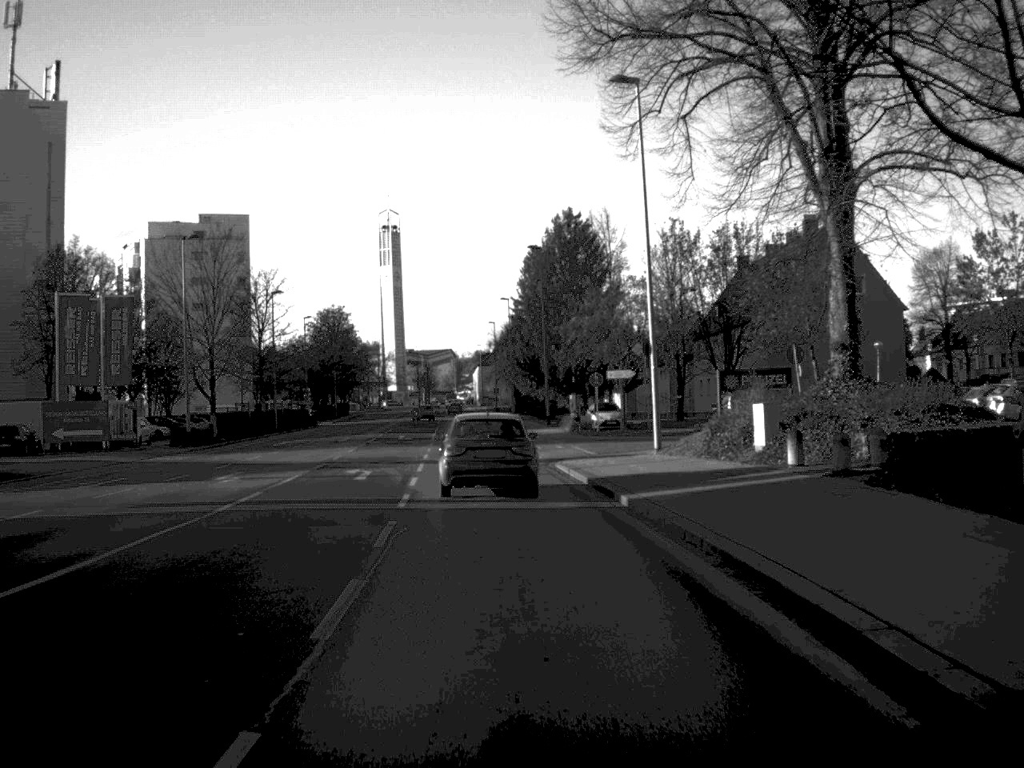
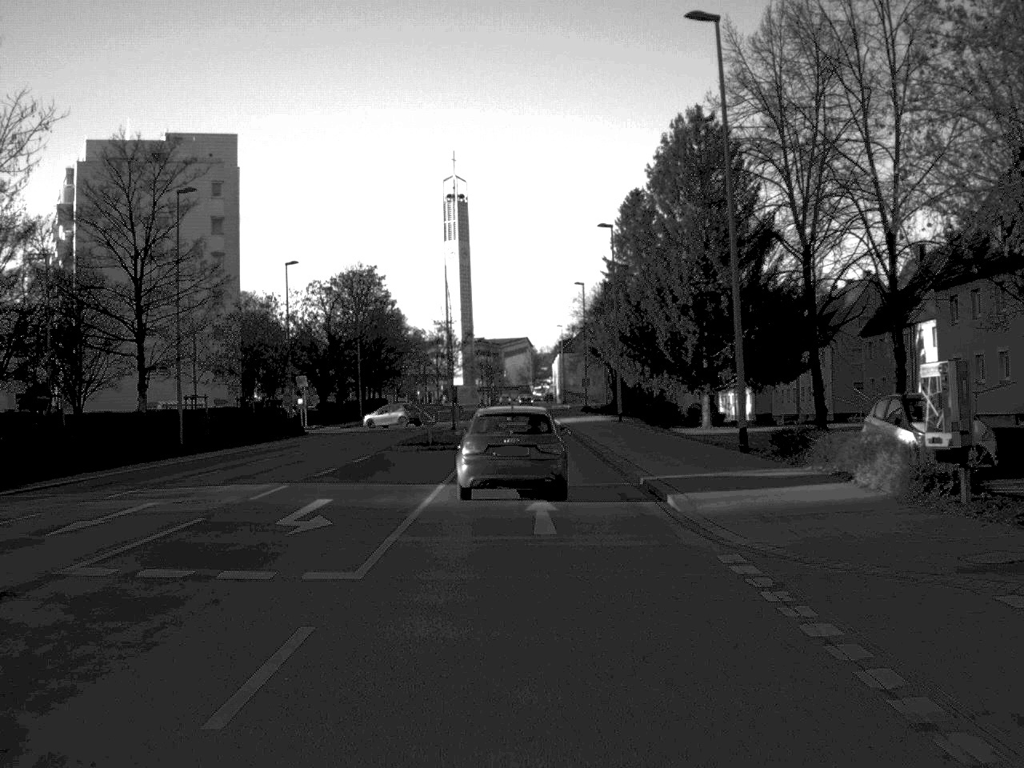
(-1.8, +44.2) m; -3°
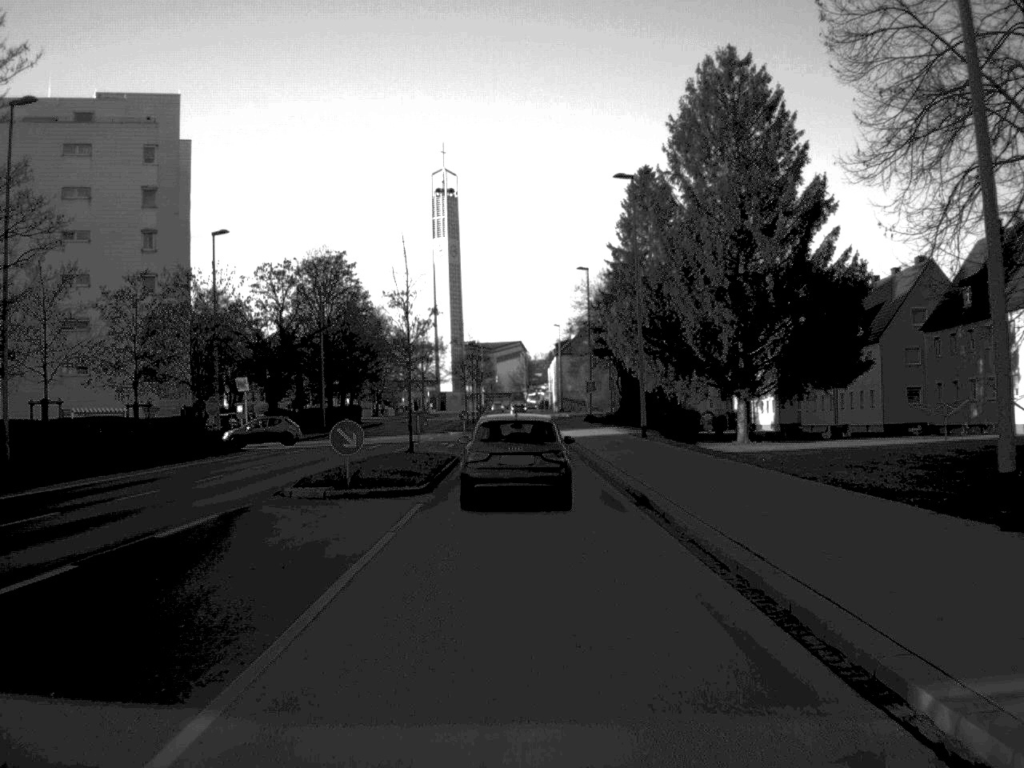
(0.0, +16.7) m; 0°
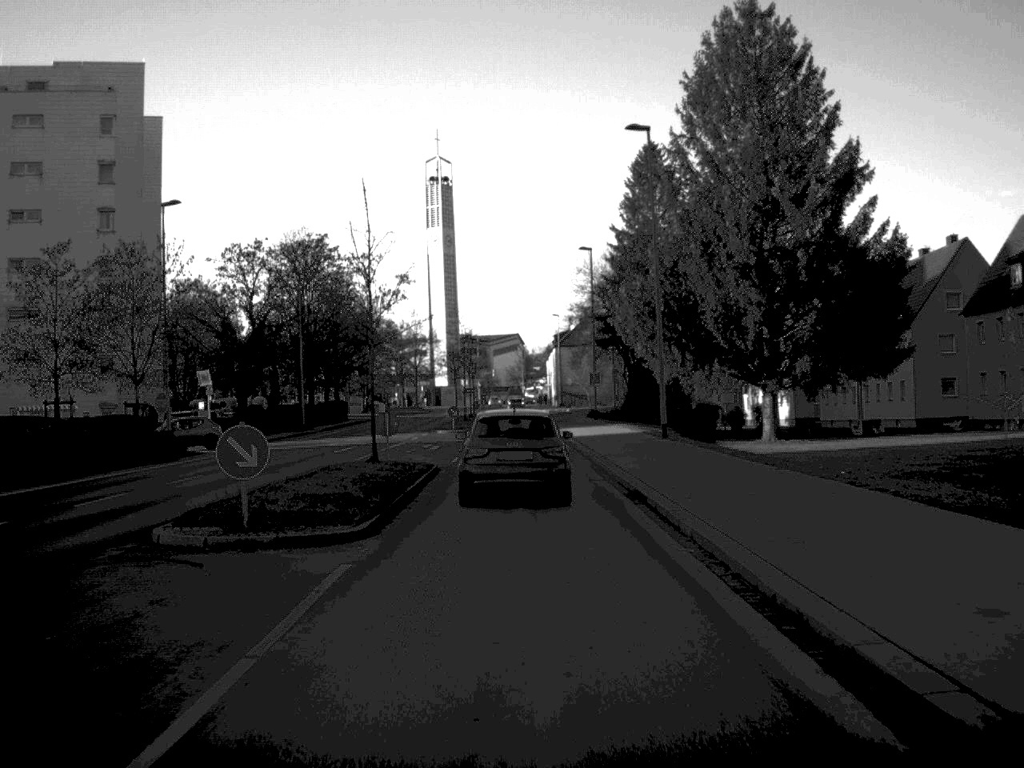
(0.0, +8.0) m; 0°
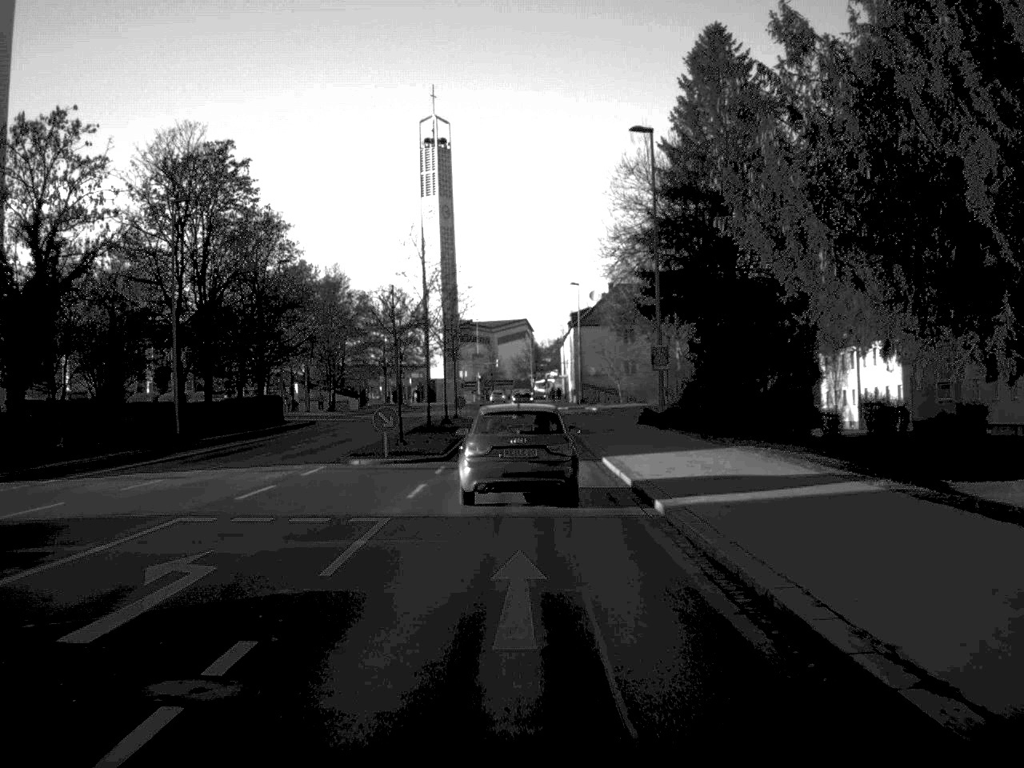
(-0.2, +33.3) m; 0°
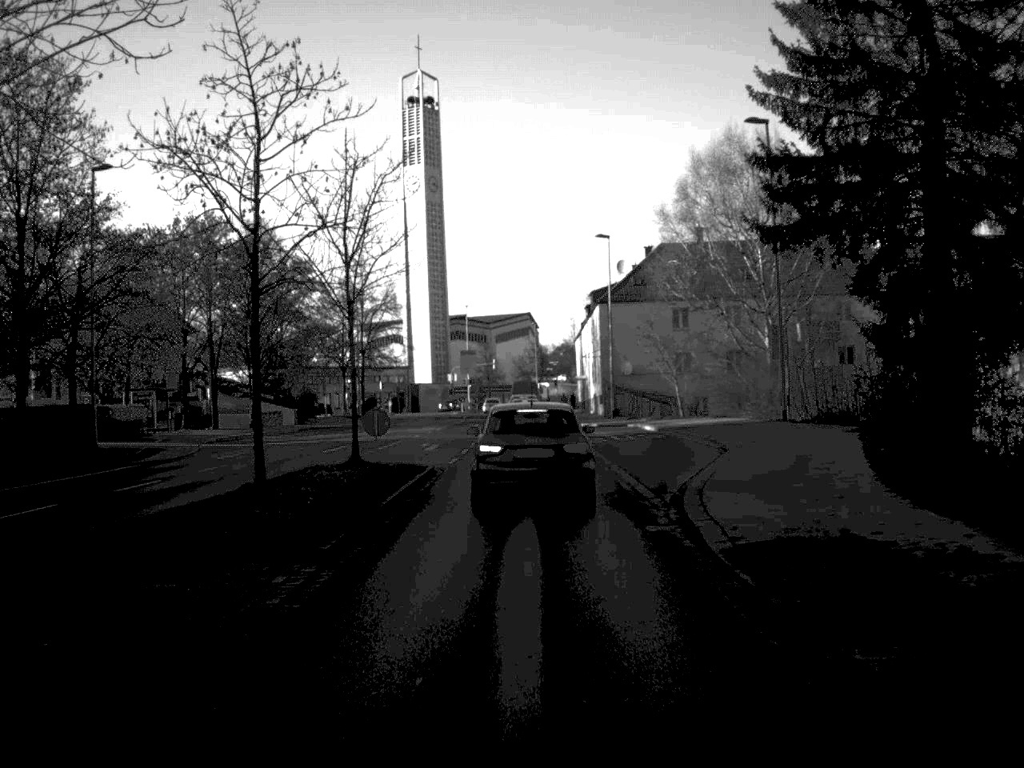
(-0.1, +36.2) m; 0°
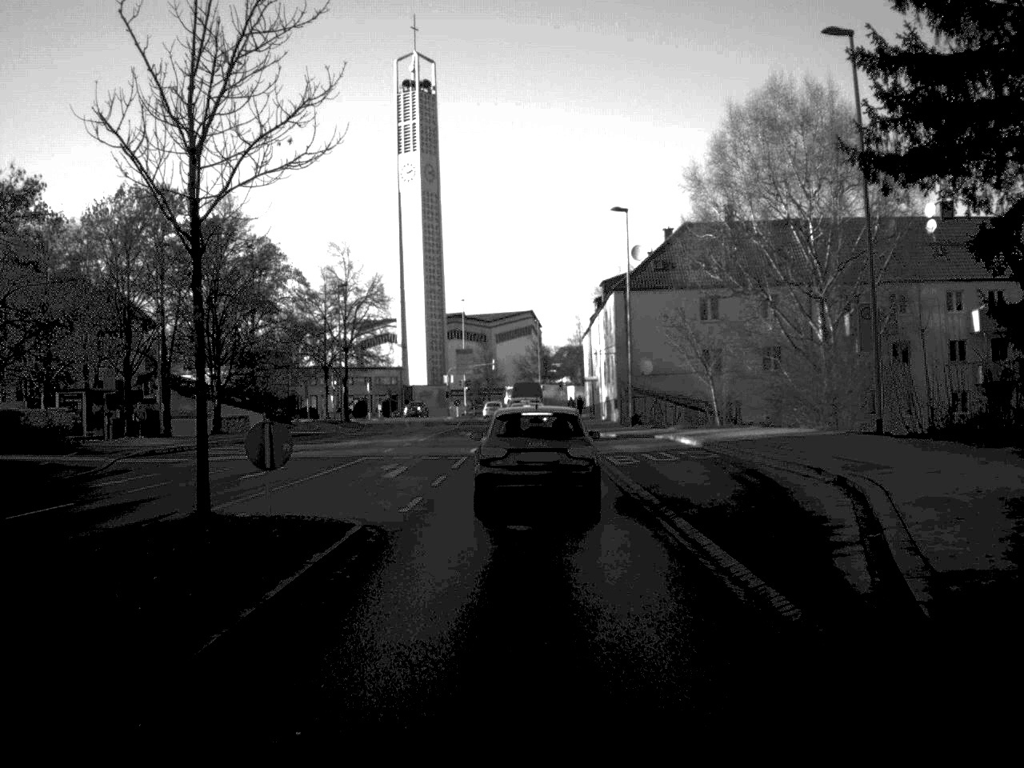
(0.0, +11.3) m; 0°
